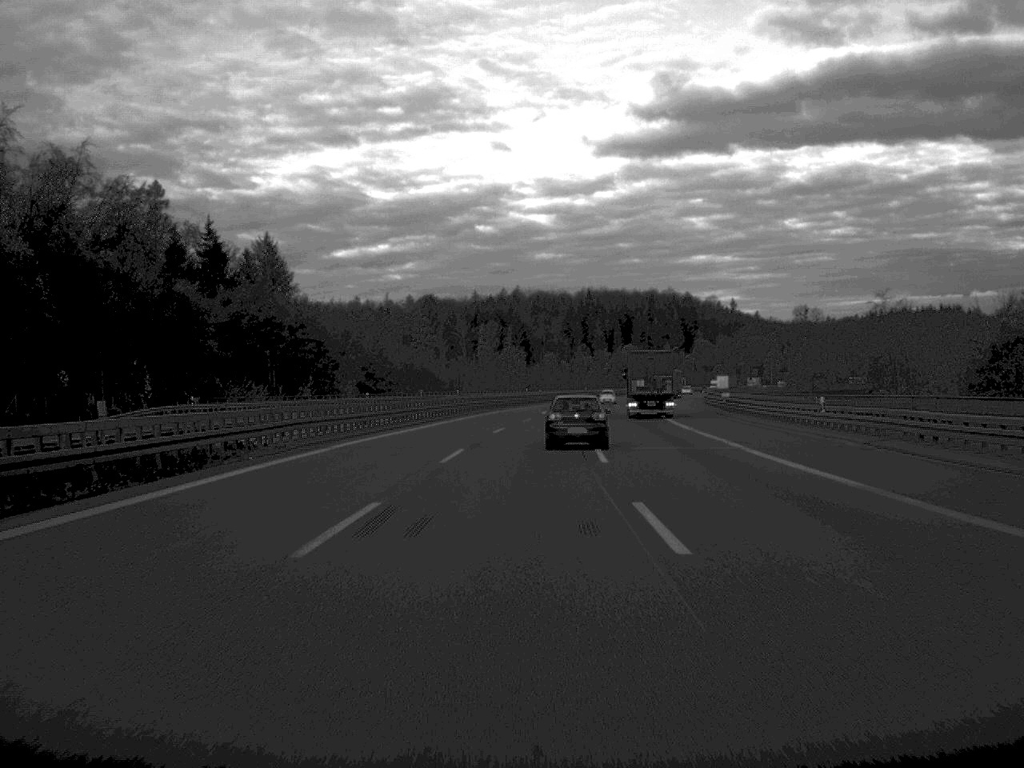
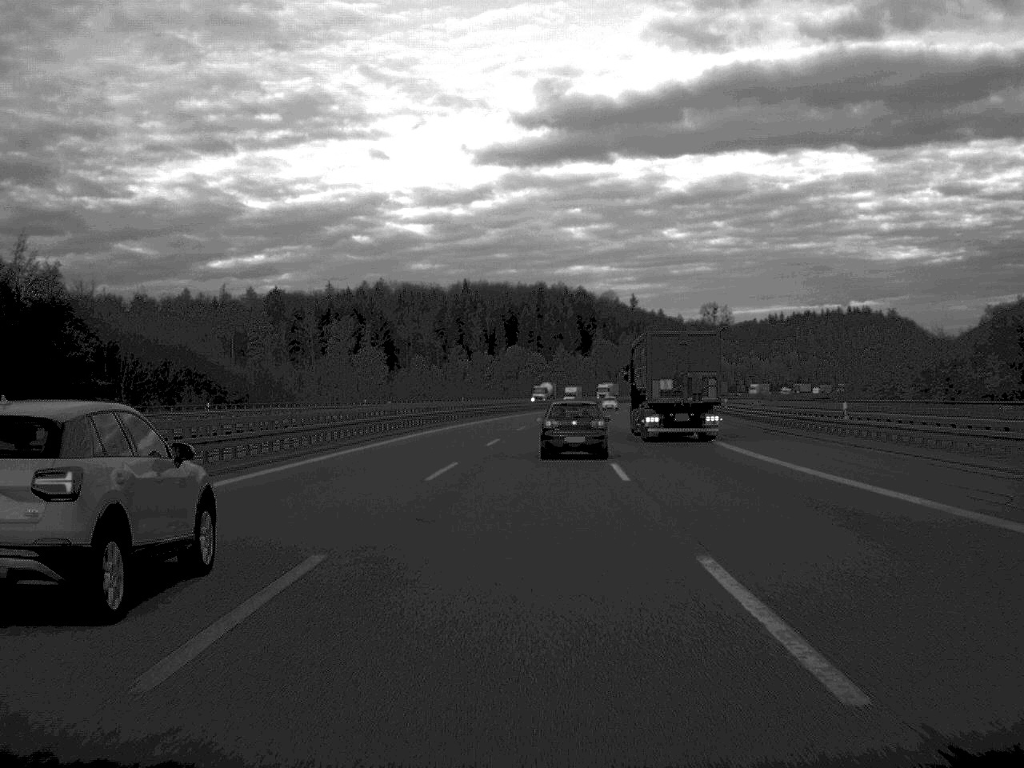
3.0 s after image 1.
(+4.1, +95.0) m; +6°
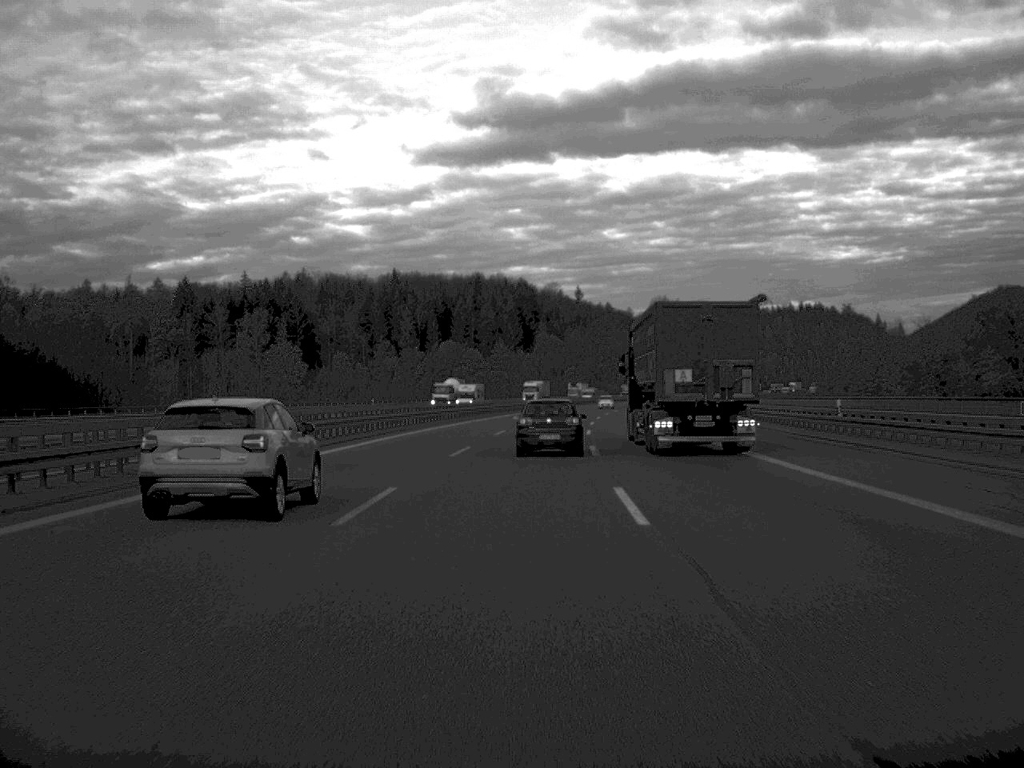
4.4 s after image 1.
(+1.1, +44.0) m; +3°
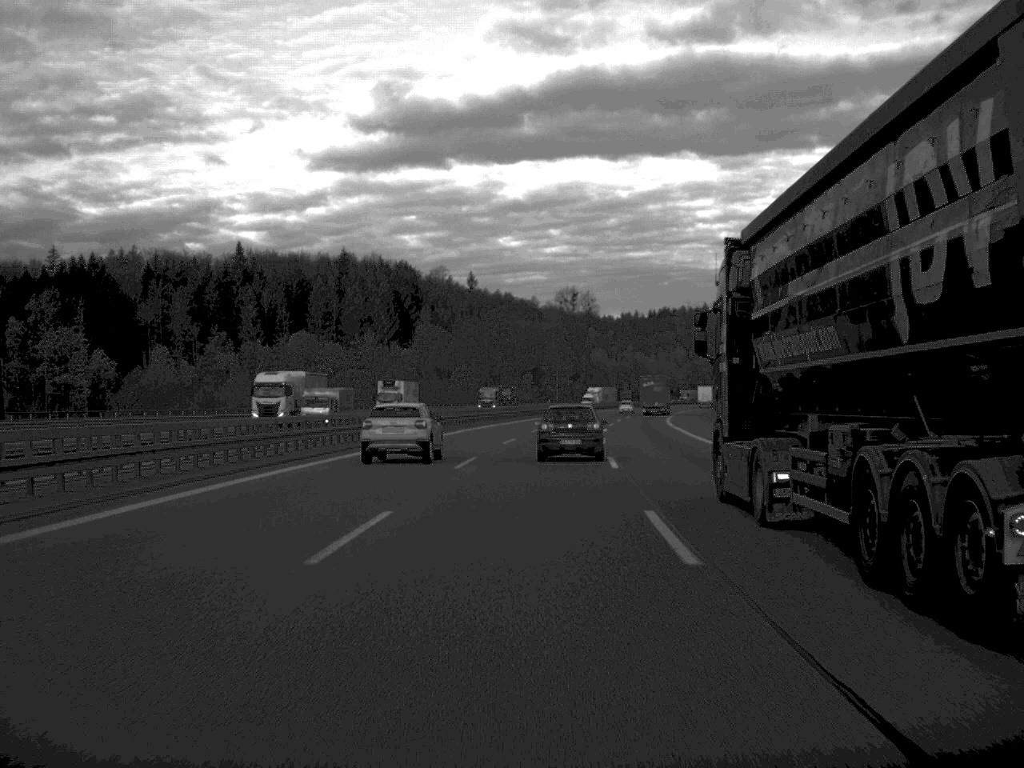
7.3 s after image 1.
(+3.8, +92.6) m; +5°
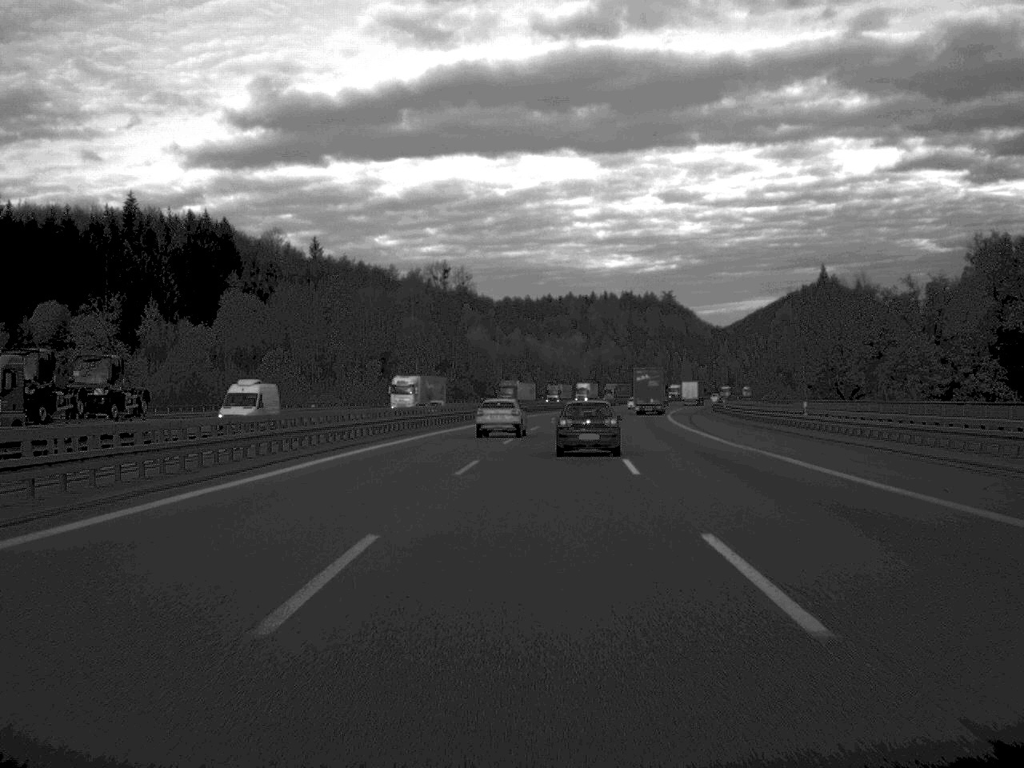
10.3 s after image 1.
(+4.4, +92.5) m; +6°
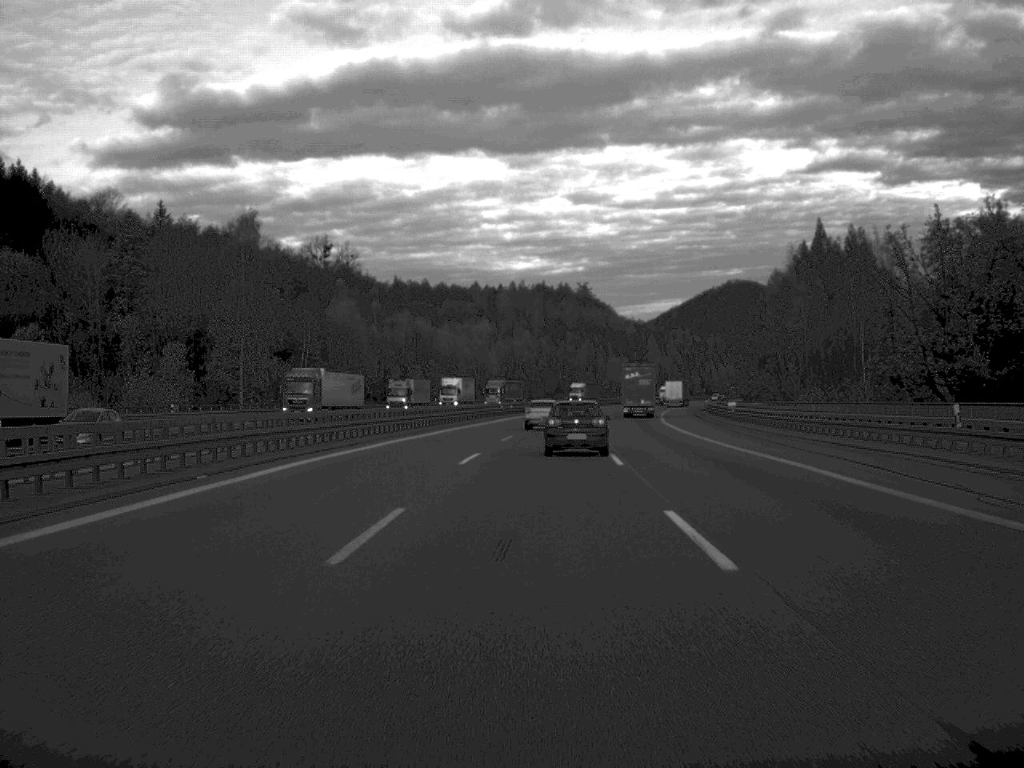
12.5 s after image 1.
(+2.5, +67.7) m; +4°
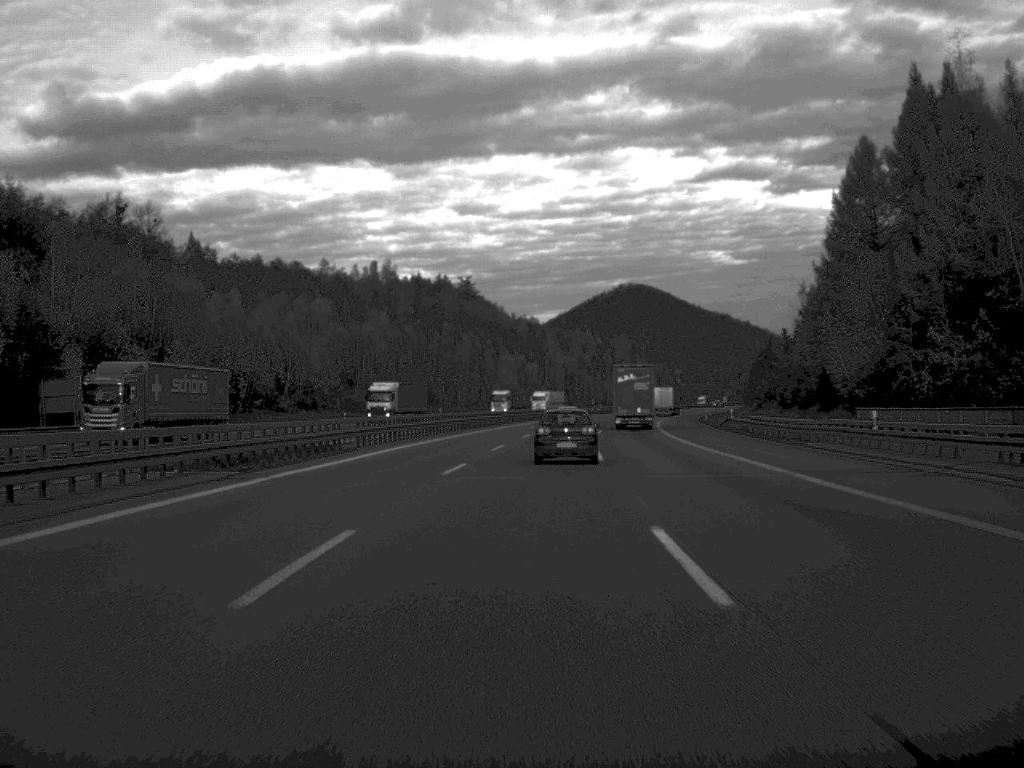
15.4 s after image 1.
(+4.2, +90.6) m; +5°
